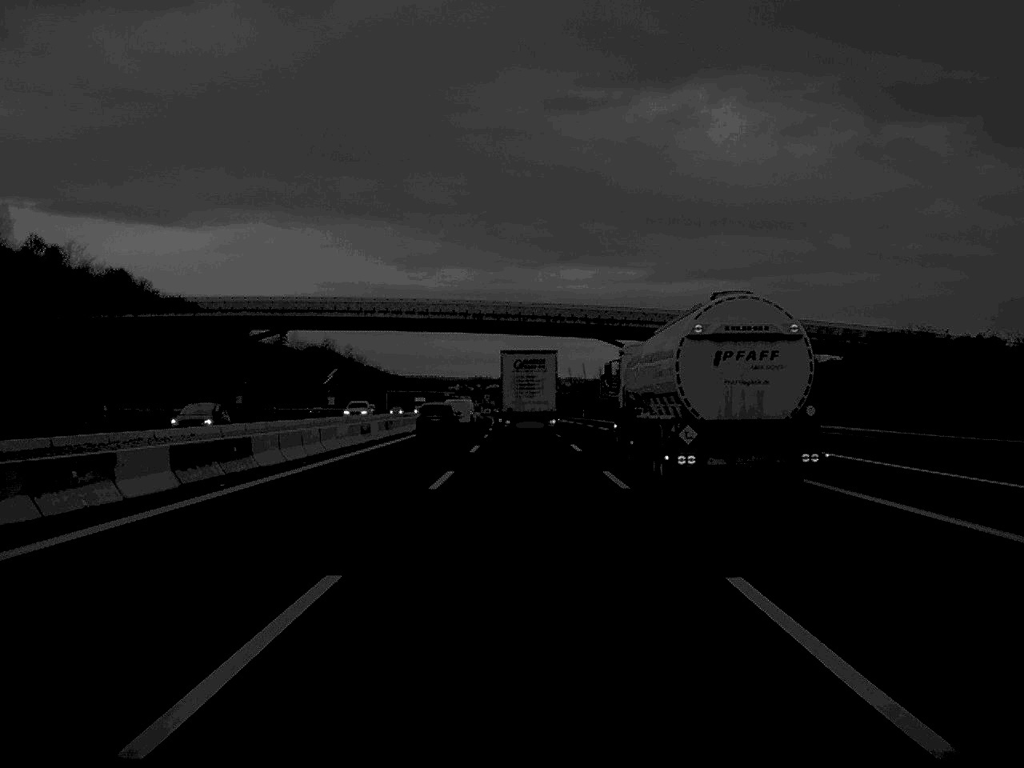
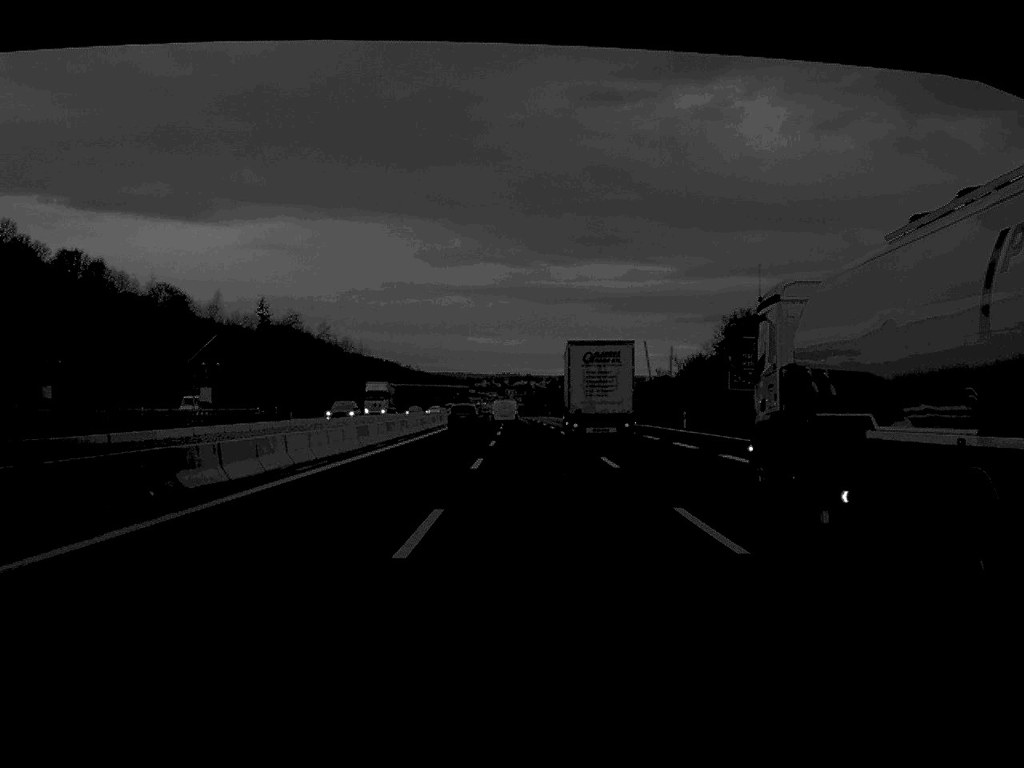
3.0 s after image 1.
(-0.9, +82.0) m; -1°
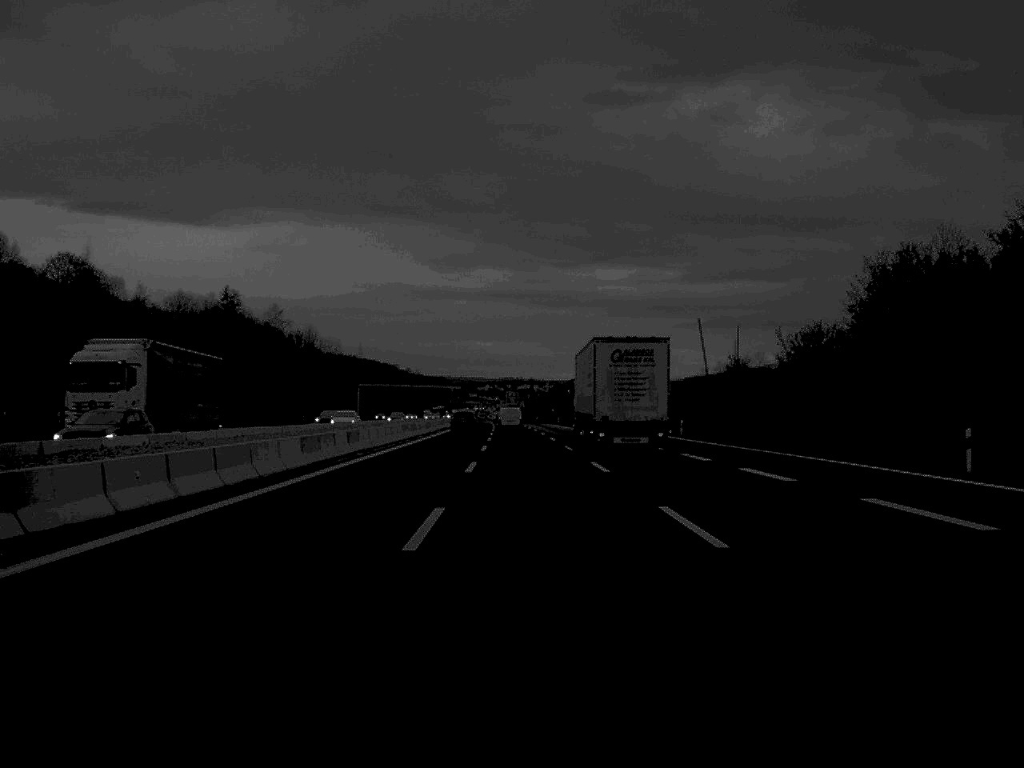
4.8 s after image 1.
(0.0, +52.7) m; 0°
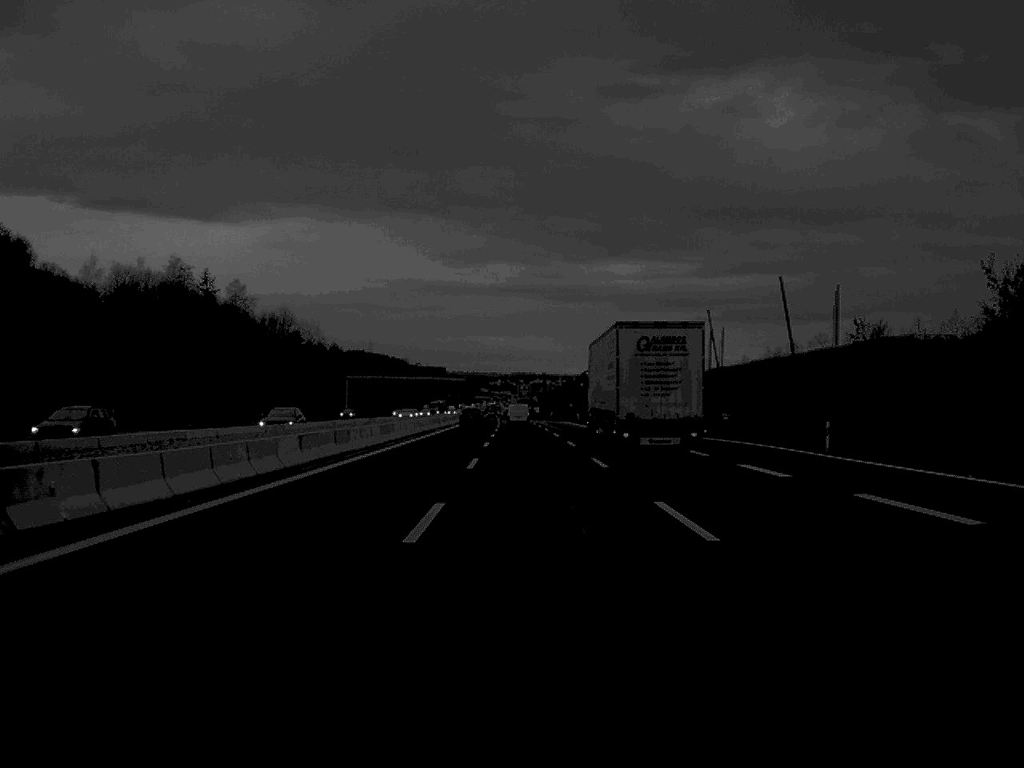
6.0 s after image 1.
(-0.2, +35.4) m; -1°
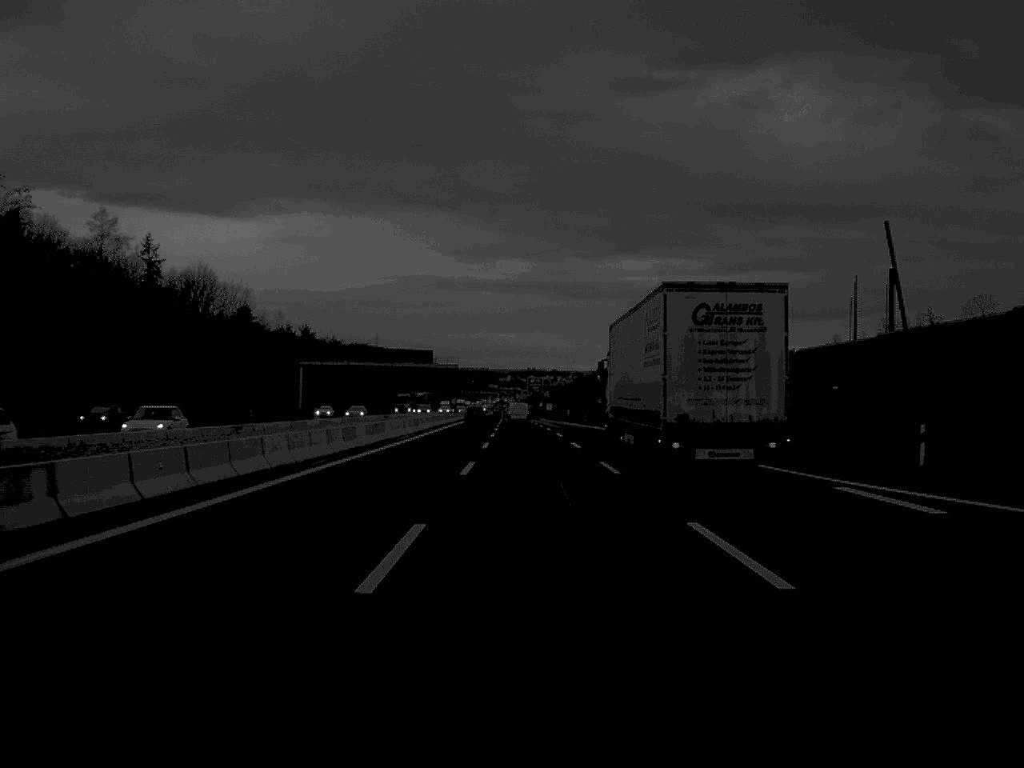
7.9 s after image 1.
(-0.3, +57.9) m; 0°
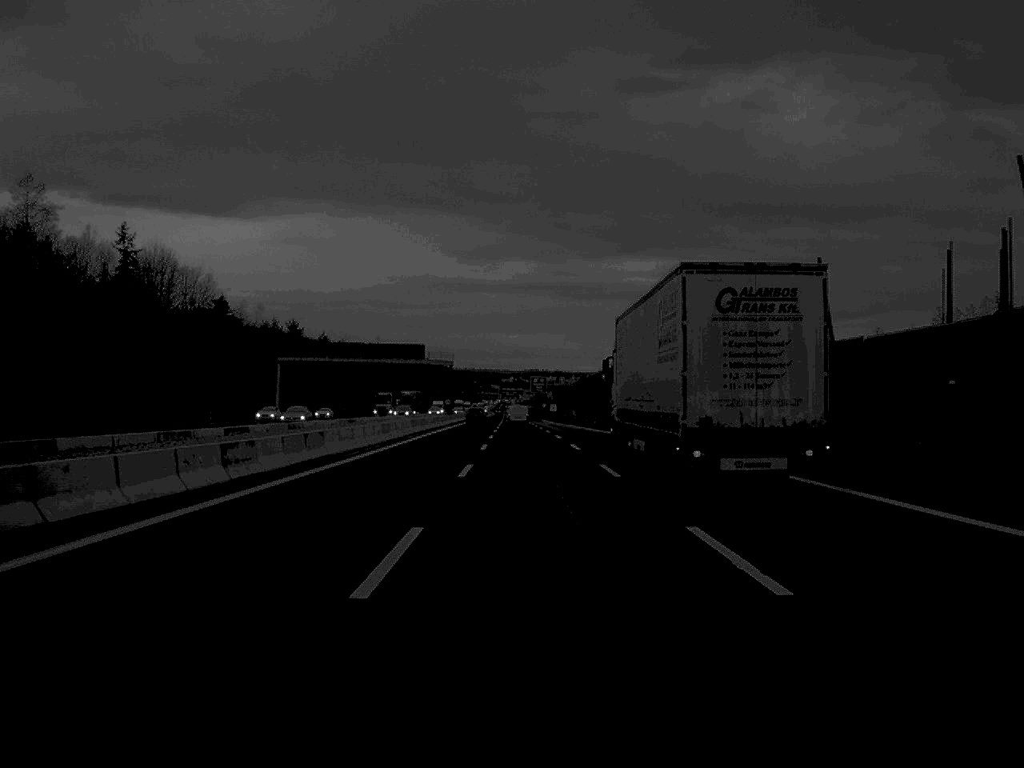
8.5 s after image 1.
(0.0, +18.2) m; 0°
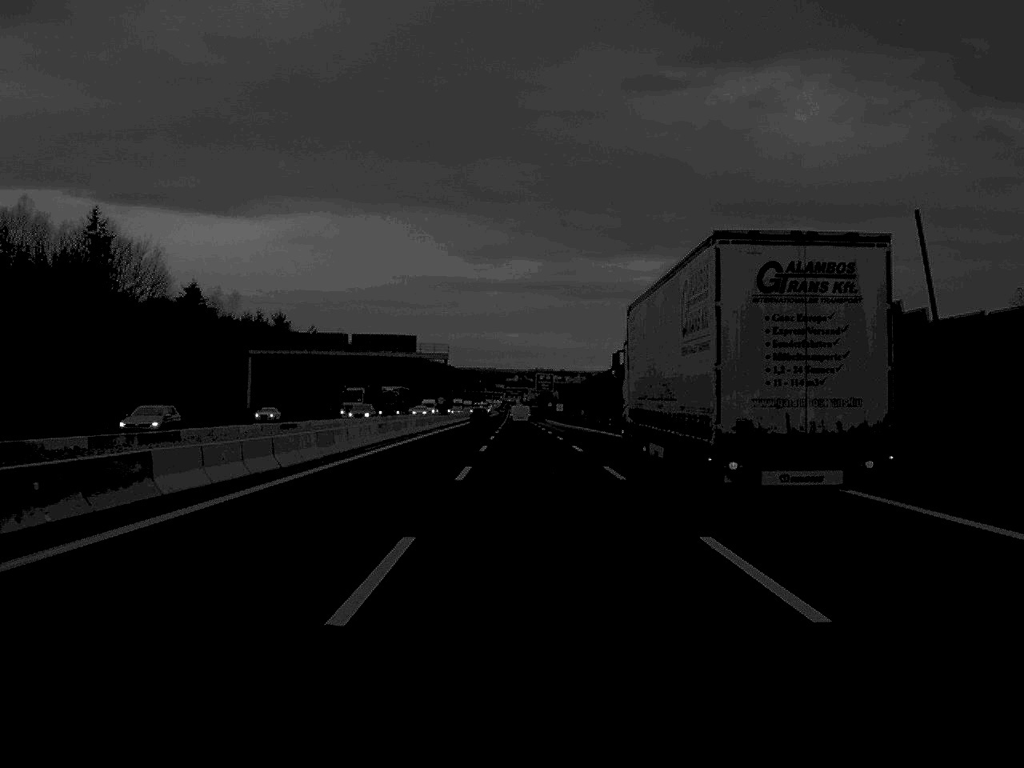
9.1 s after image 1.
(0.0, +19.2) m; 0°
